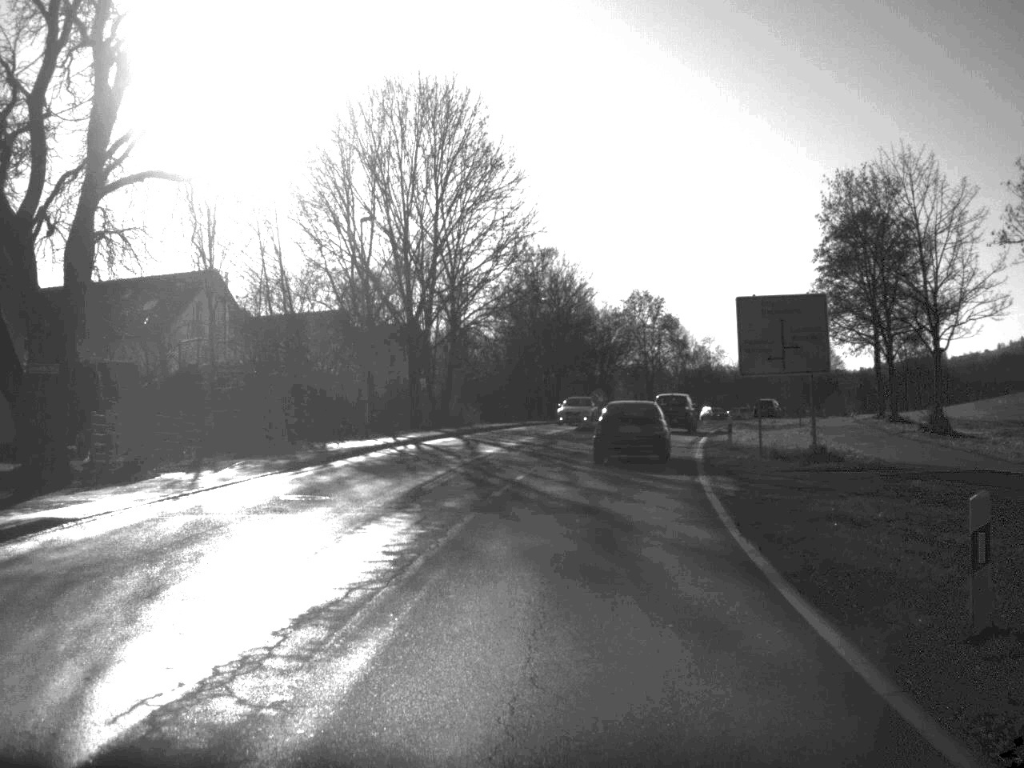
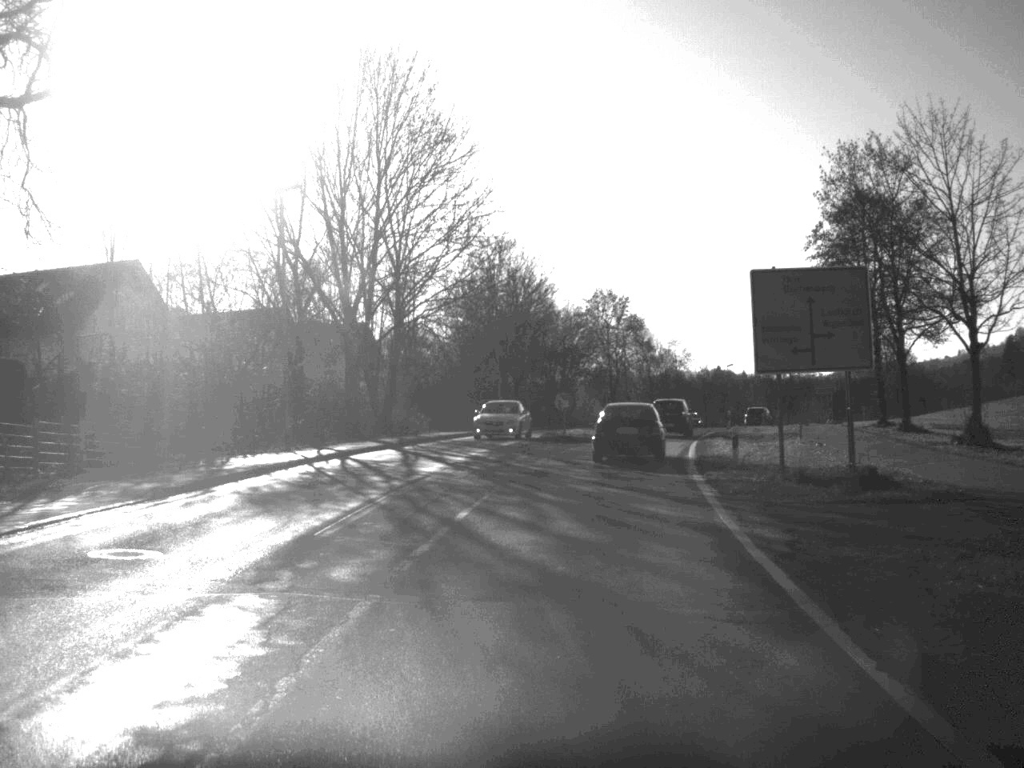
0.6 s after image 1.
(+0.1, +7.3) m; +2°
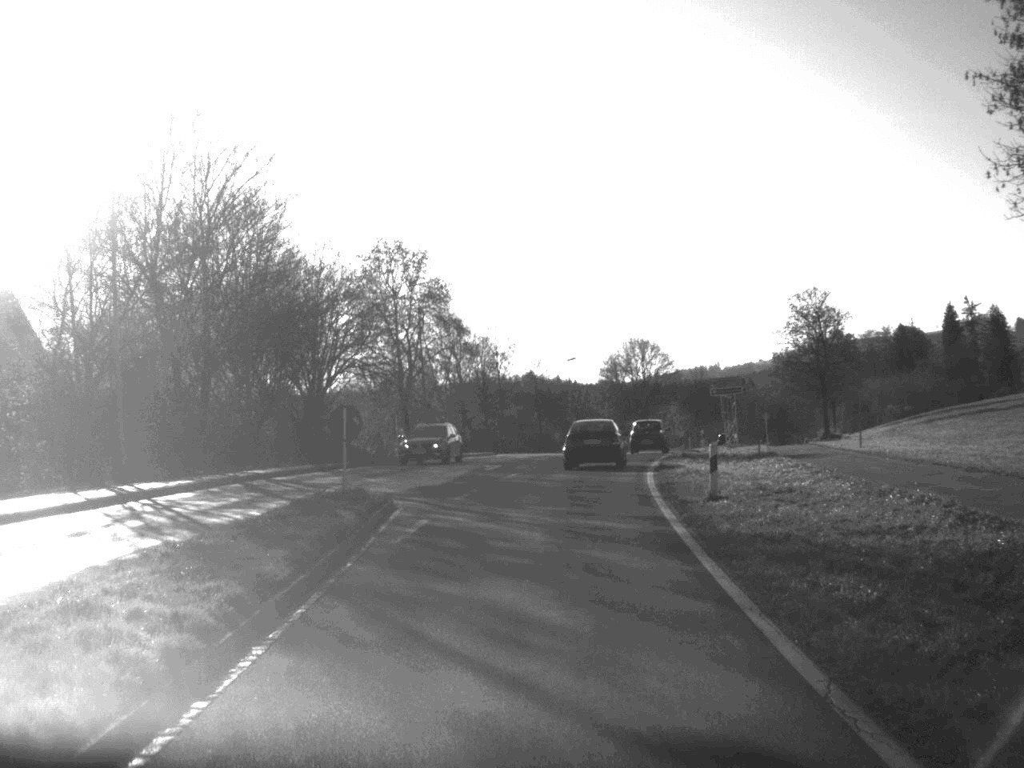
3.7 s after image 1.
(+3.4, +40.4) m; +8°
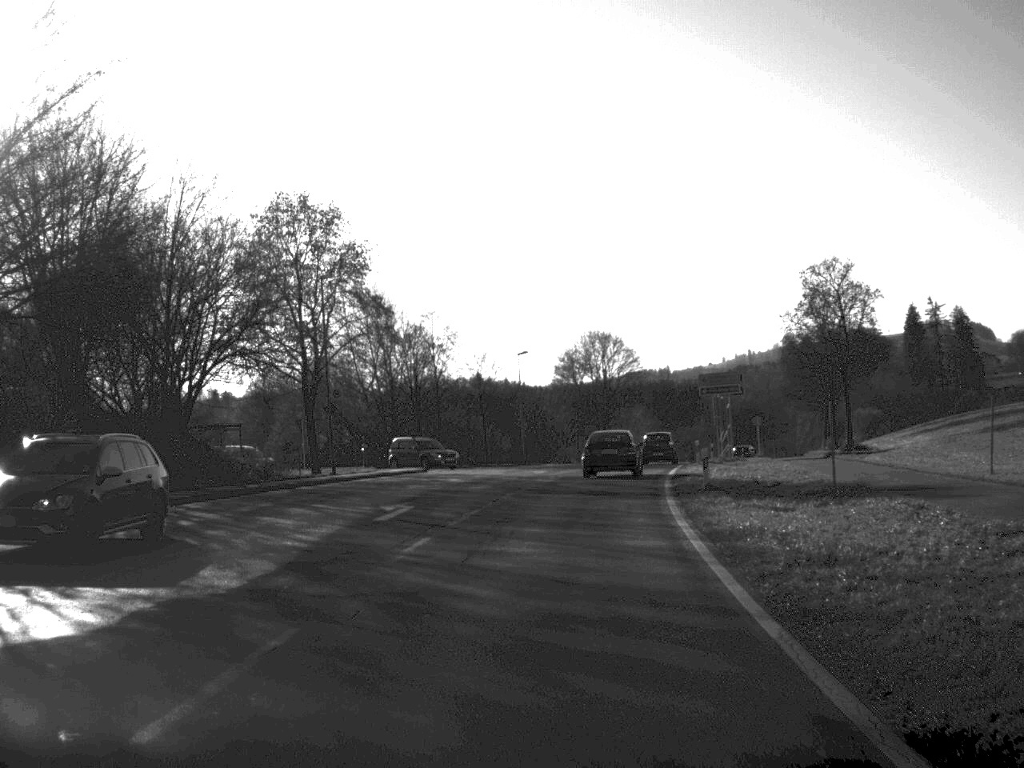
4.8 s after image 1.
(+0.3, +16.6) m; +2°
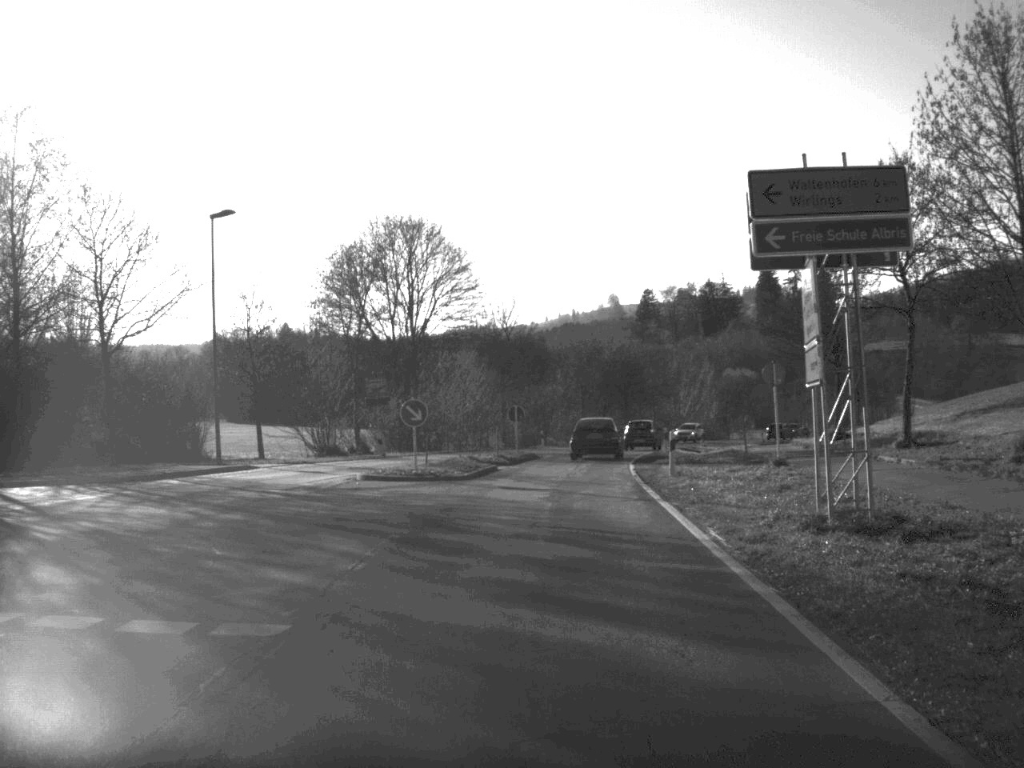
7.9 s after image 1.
(+3.5, +47.7) m; +8°
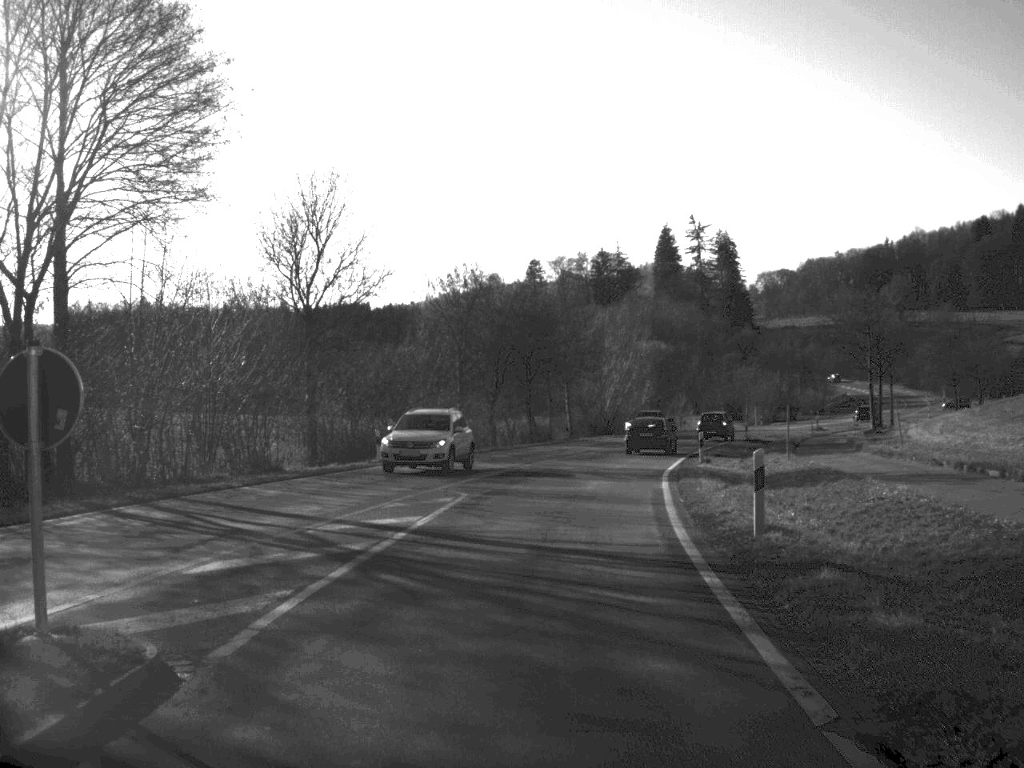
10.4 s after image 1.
(+1.7, +39.1) m; +5°
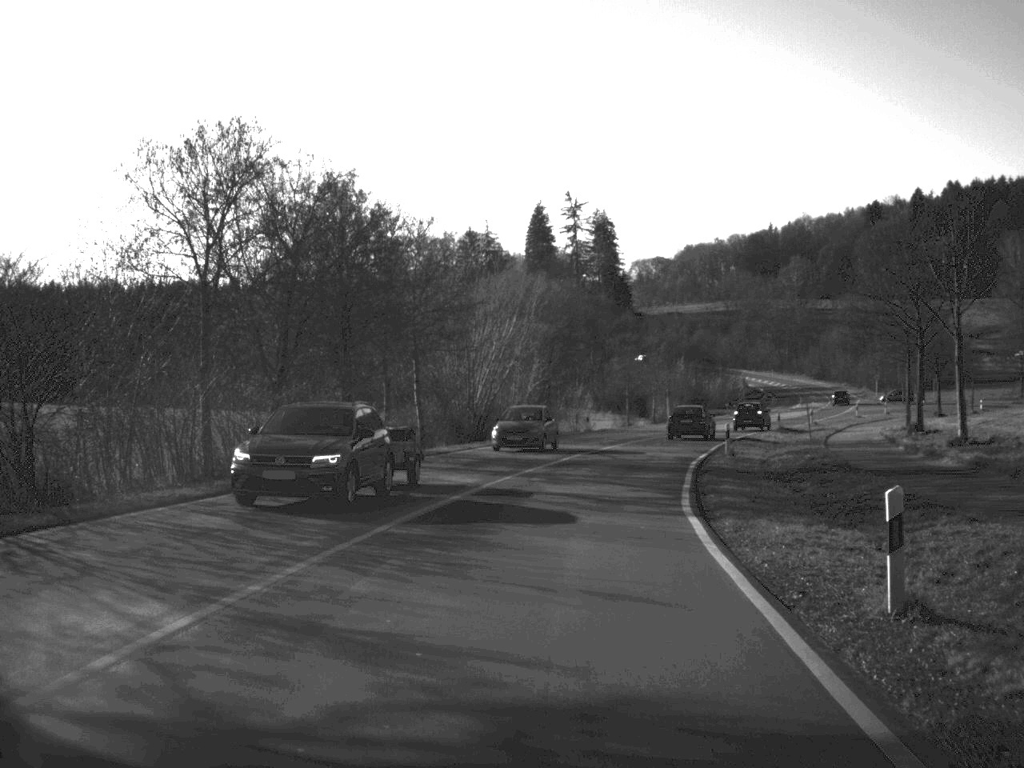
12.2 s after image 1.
(+1.4, +28.9) m; +6°
